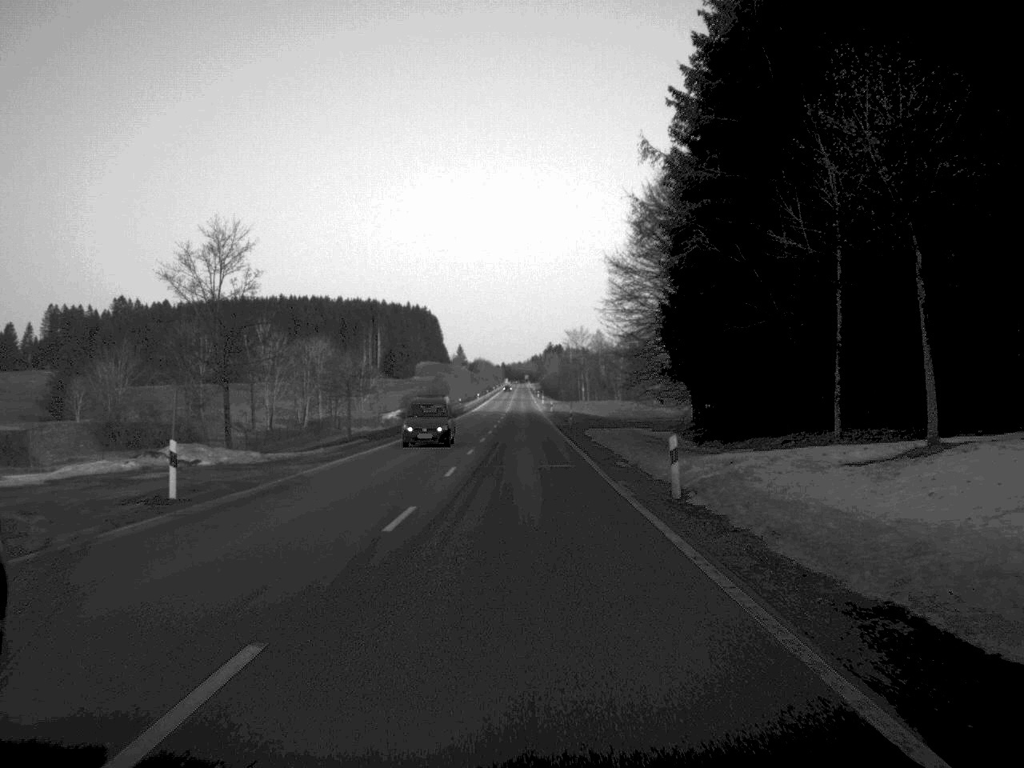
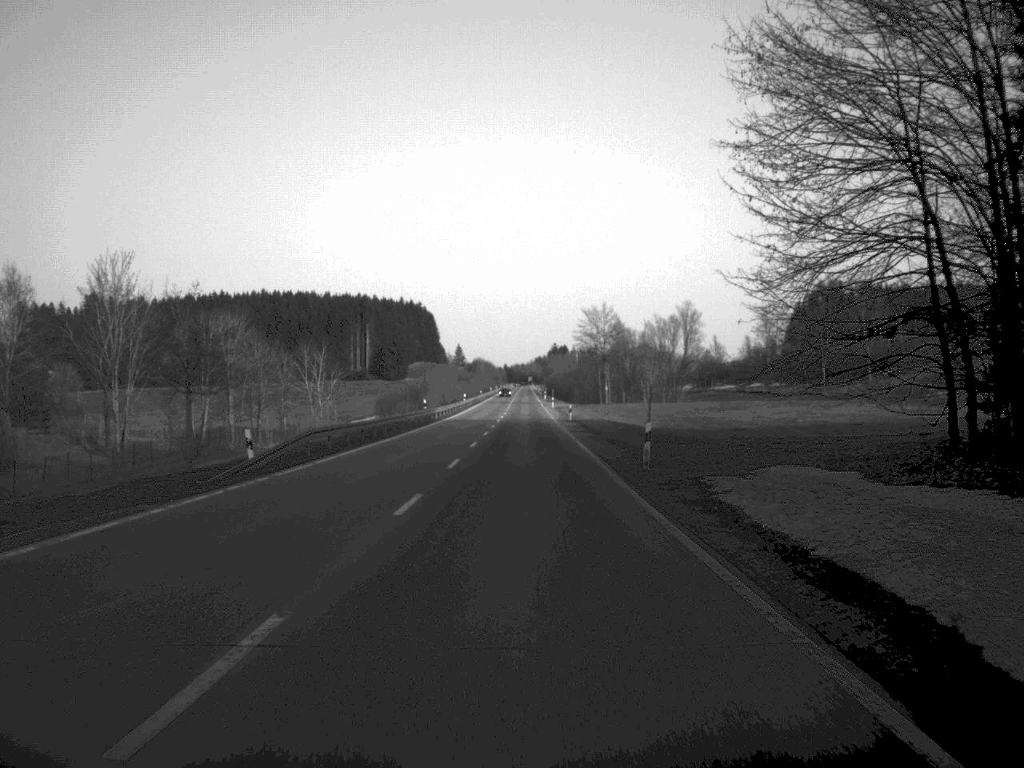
(0.0, +46.6) m; 0°
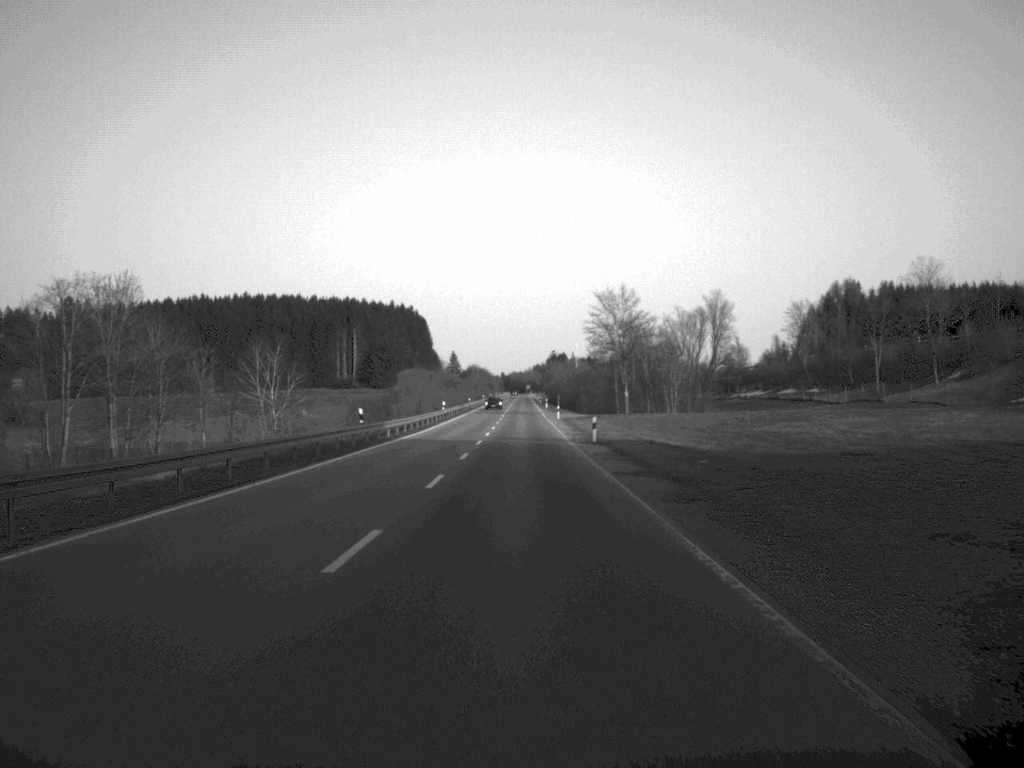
(0.0, +29.6) m; 0°
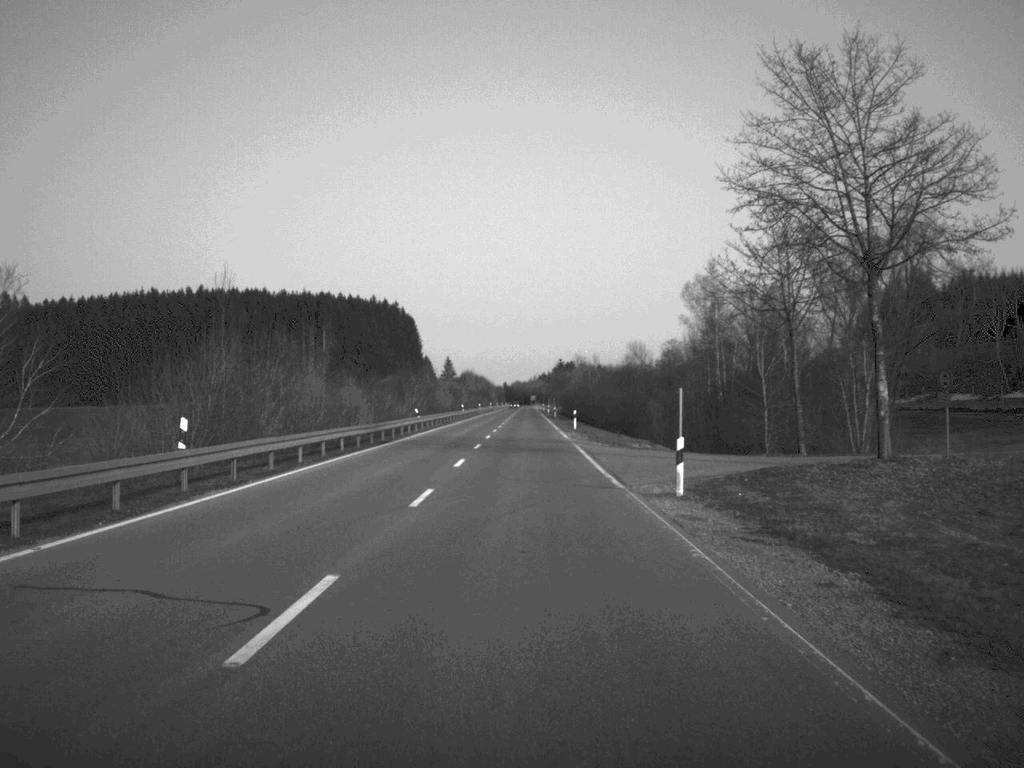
(-0.1, +76.0) m; 0°
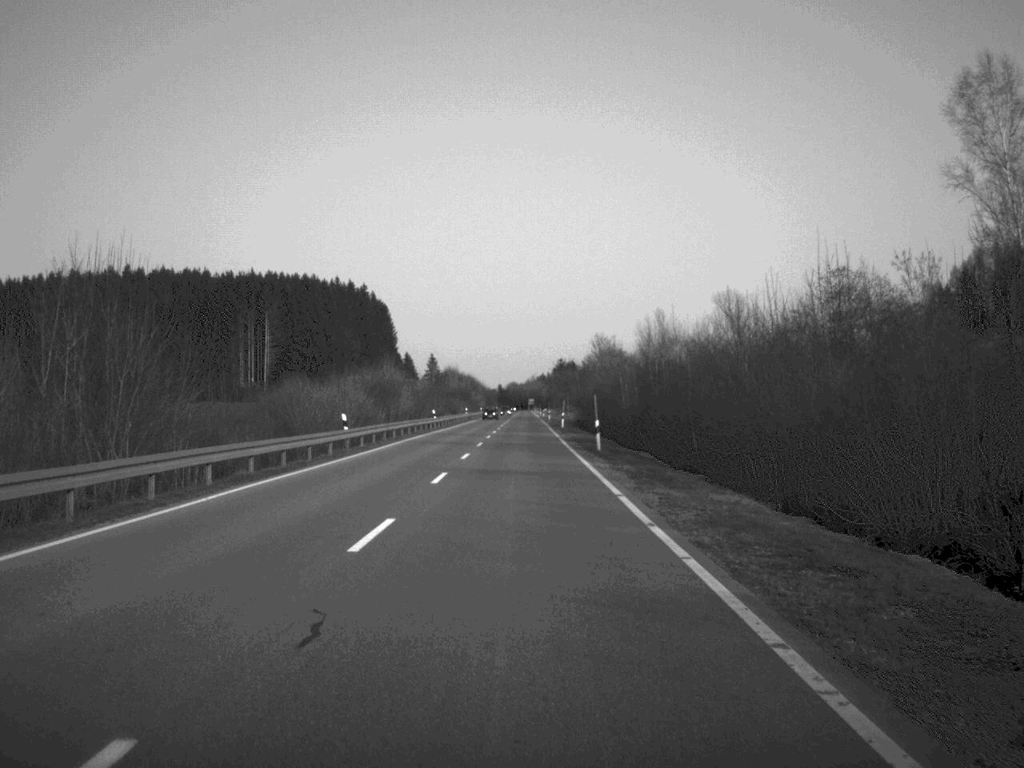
(+0.2, +77.7) m; 0°
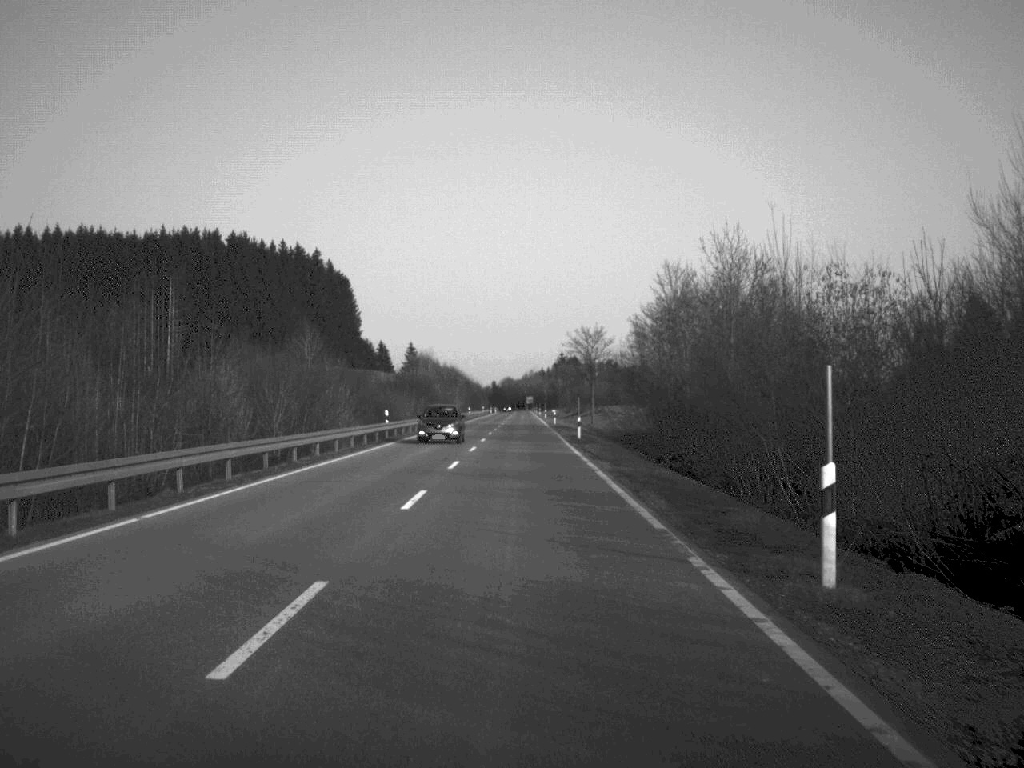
(0.0, +78.0) m; 0°
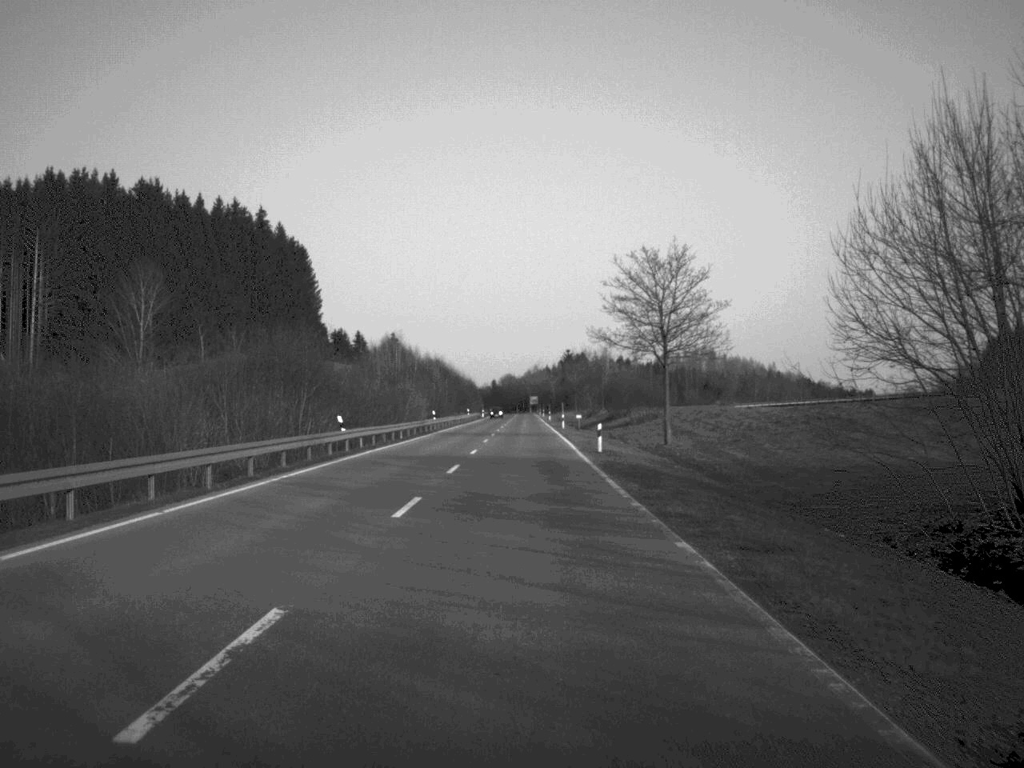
(-0.1, +61.7) m; 0°
